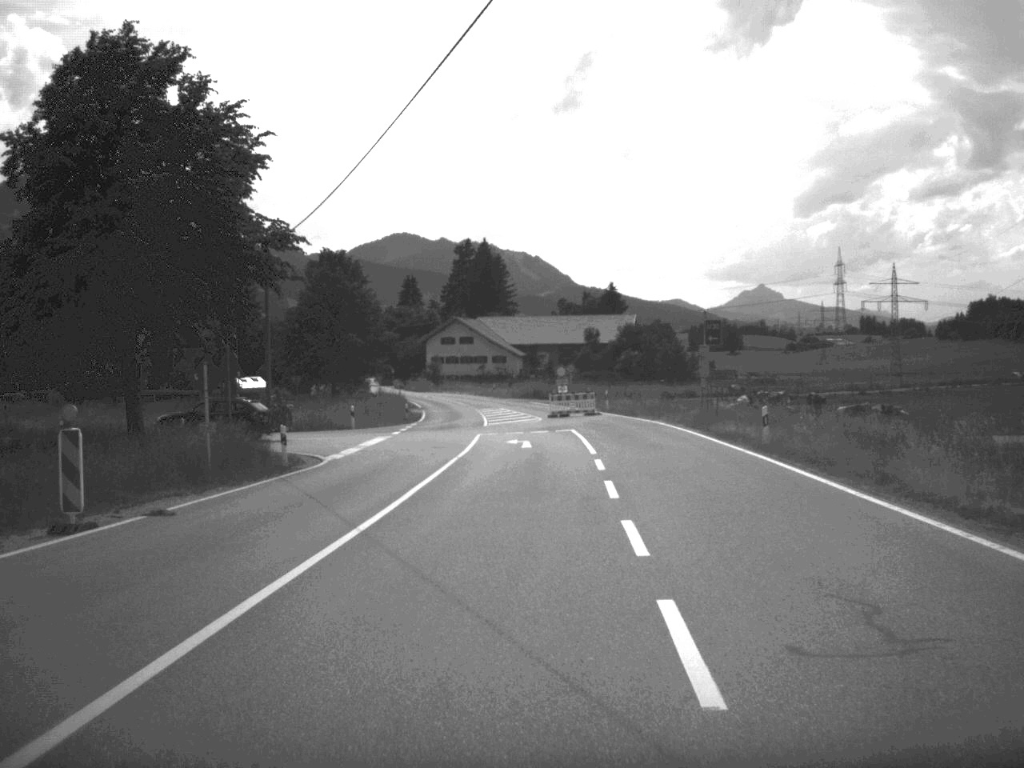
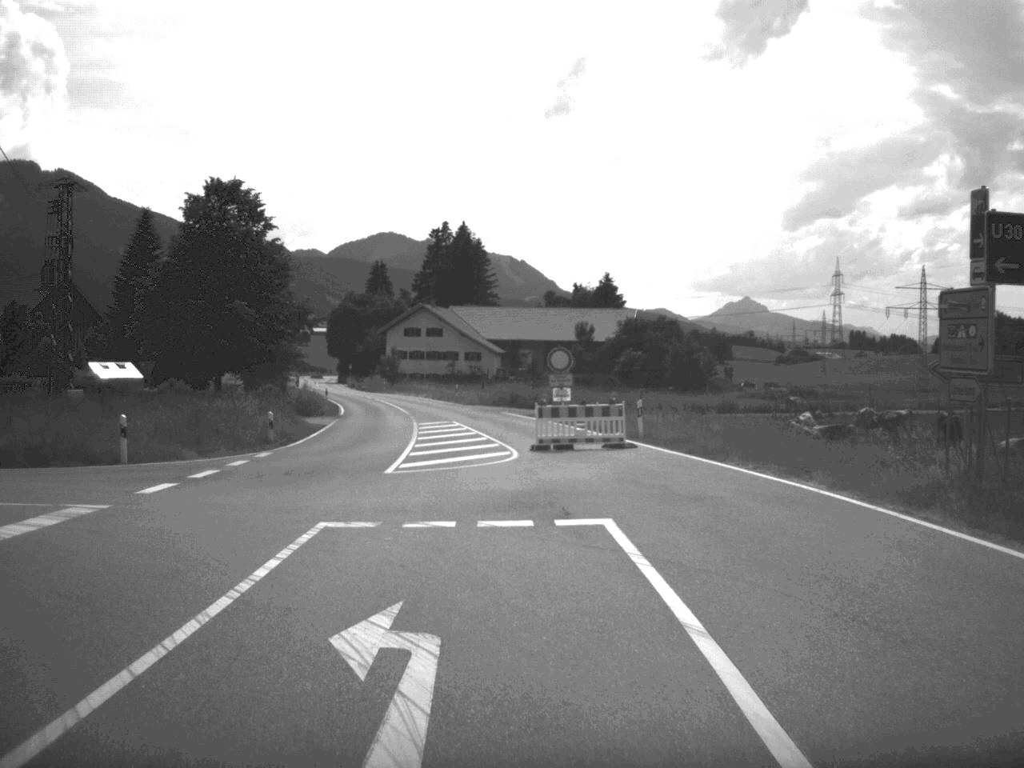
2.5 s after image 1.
(+0.5, +29.5) m; +1°
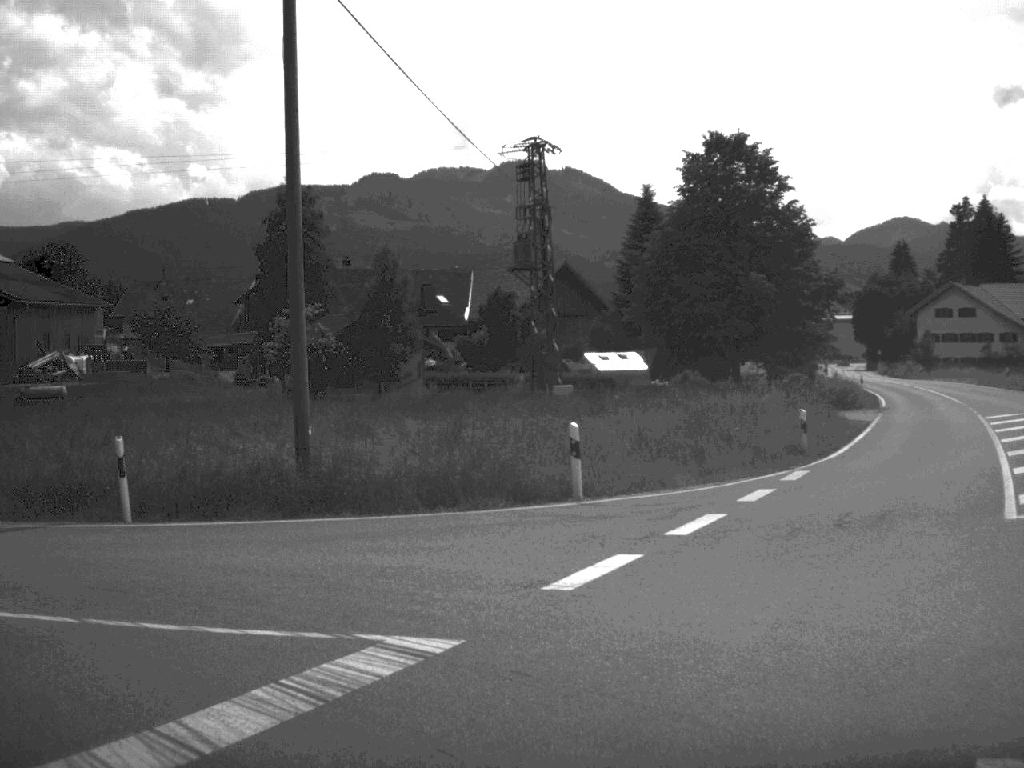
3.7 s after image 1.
(-1.5, +9.6) m; -24°
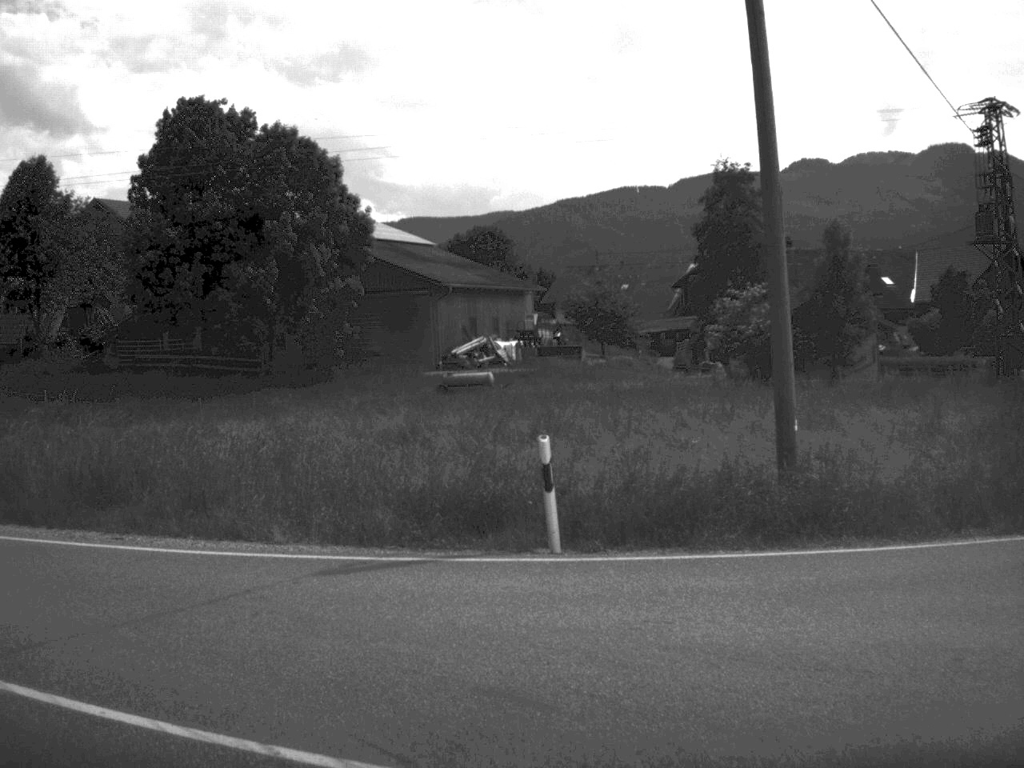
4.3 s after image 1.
(-0.7, +4.0) m; -20°
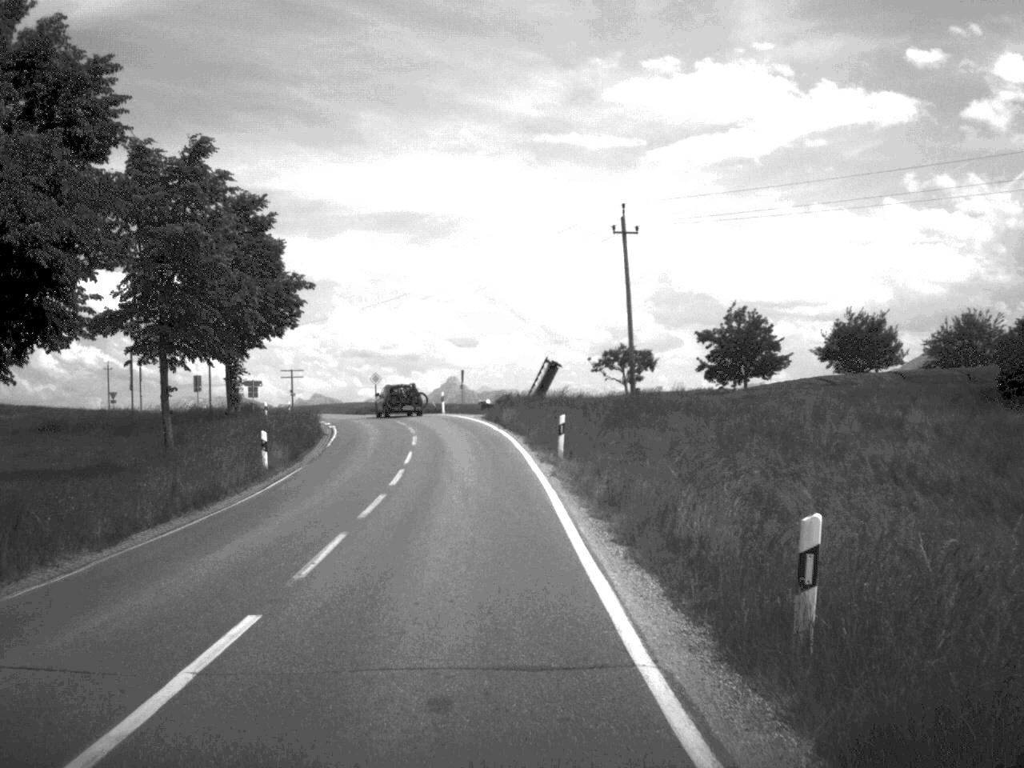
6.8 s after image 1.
(-12.7, +15.2) m; -60°
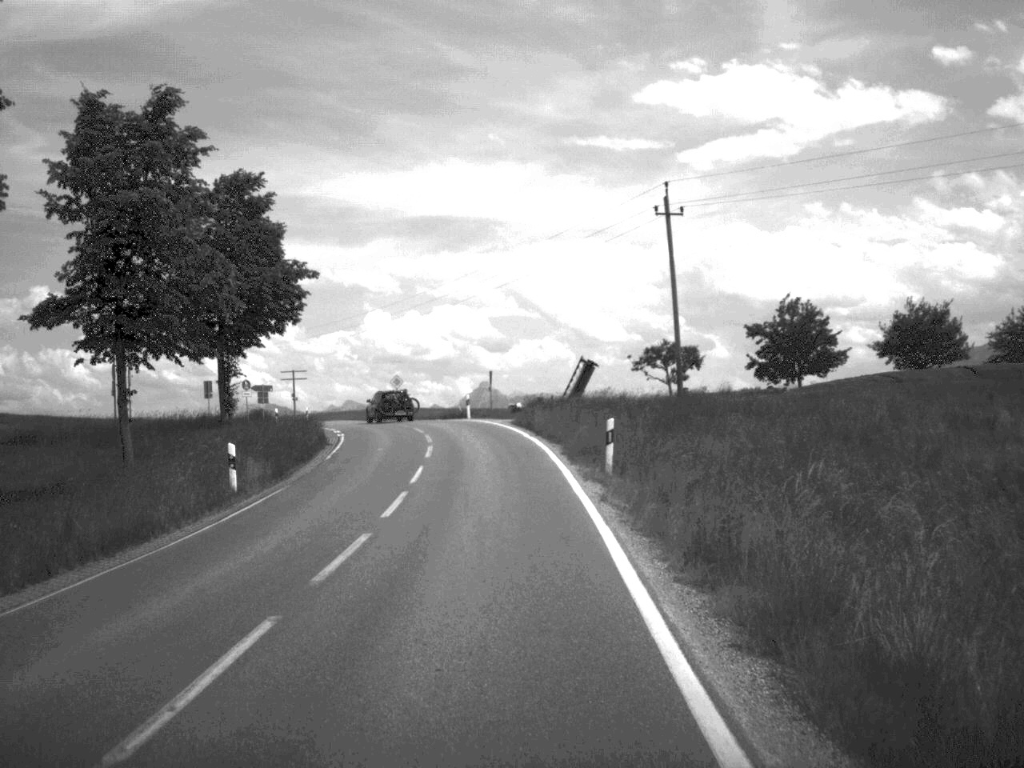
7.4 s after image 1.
(-0.1, +6.3) m; -1°
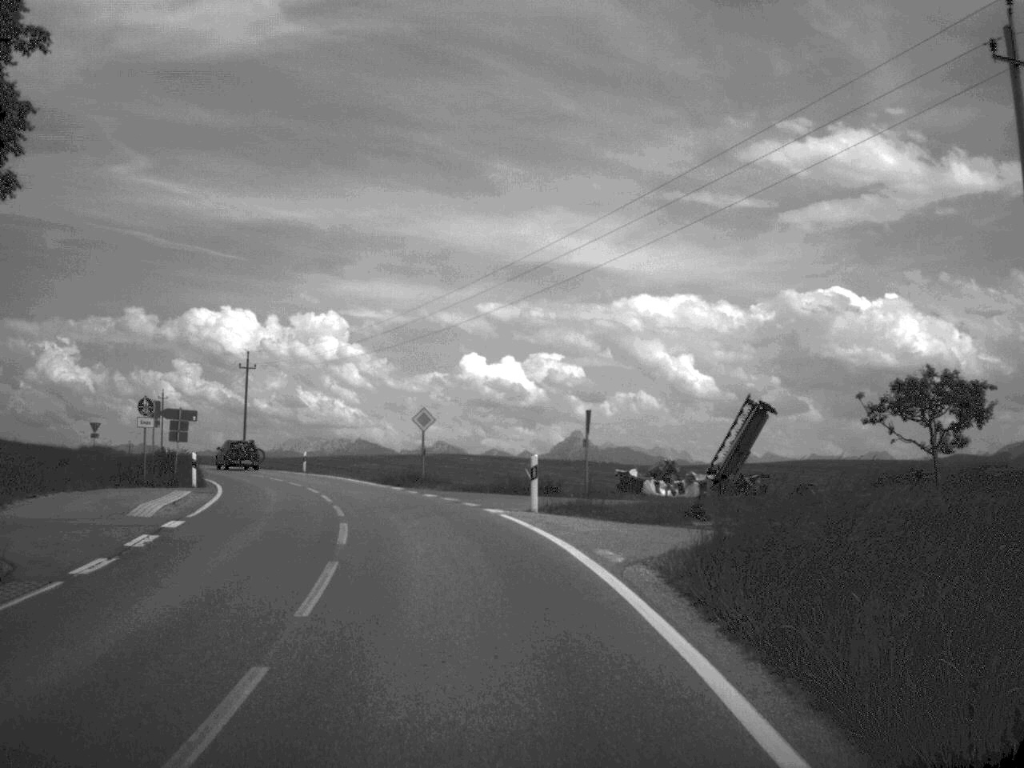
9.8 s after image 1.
(-0.8, +31.9) m; -4°
